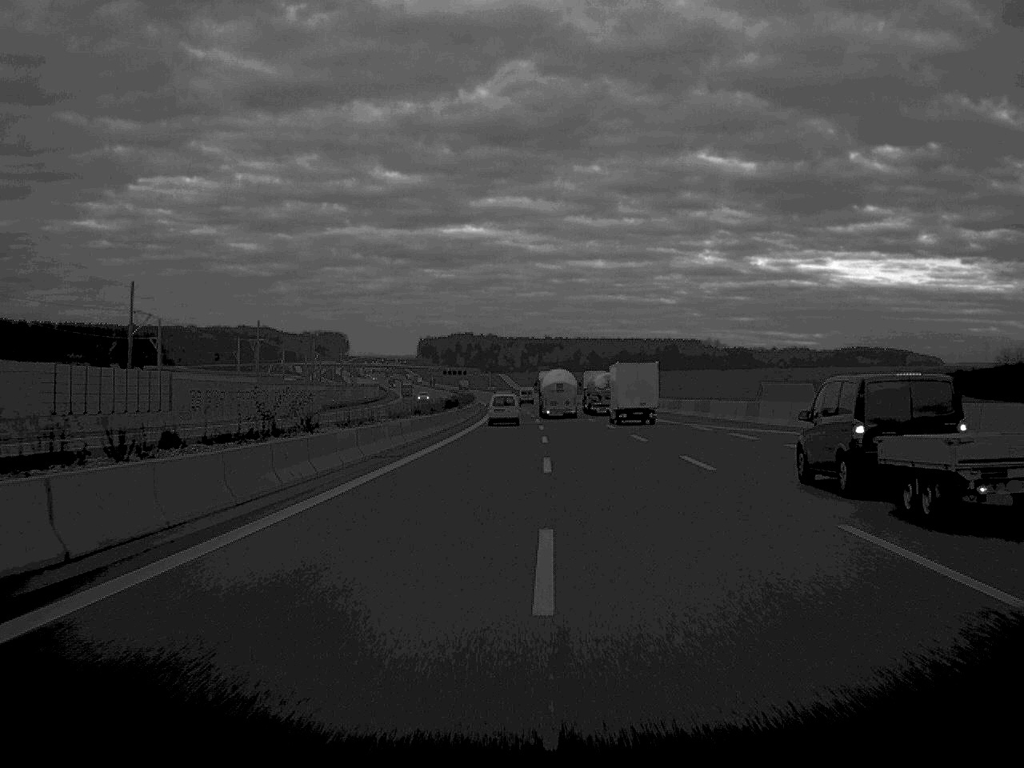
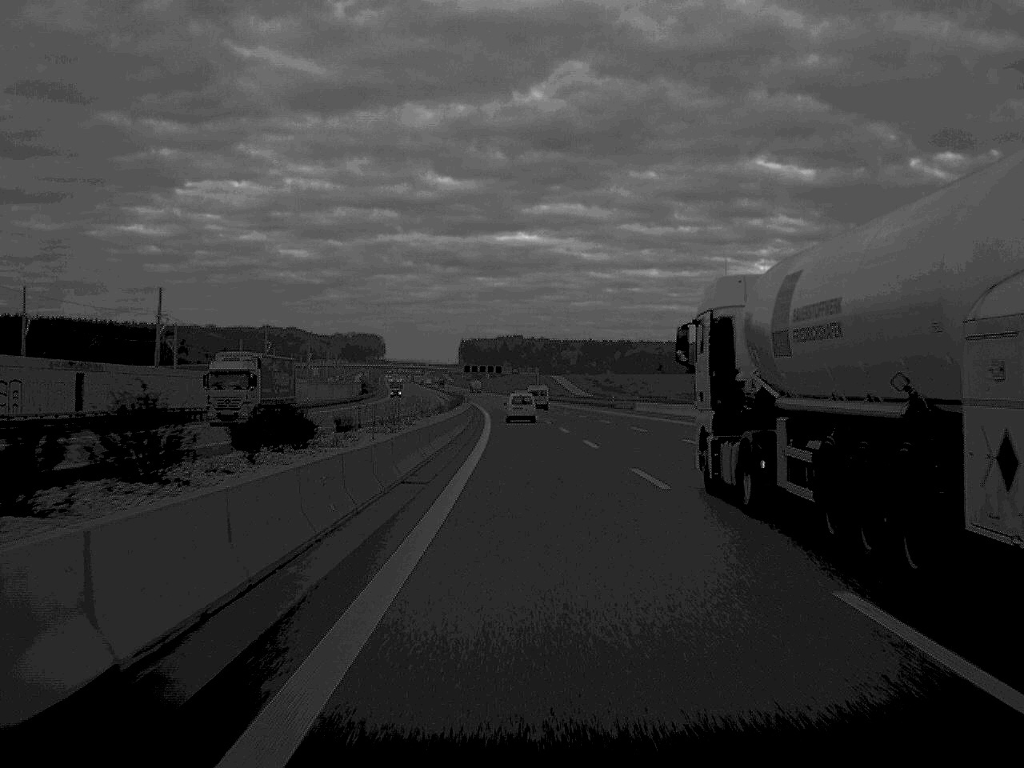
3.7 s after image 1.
(-3.6, +166.1) m; -2°
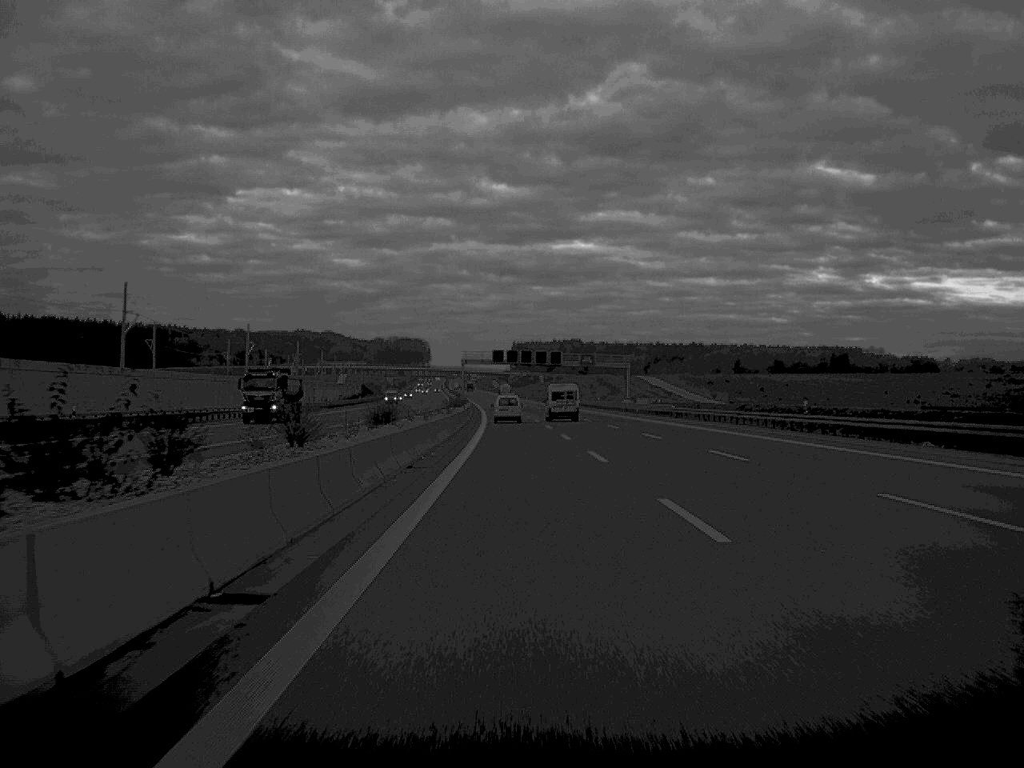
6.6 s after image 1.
(-3.2, +134.2) m; -3°
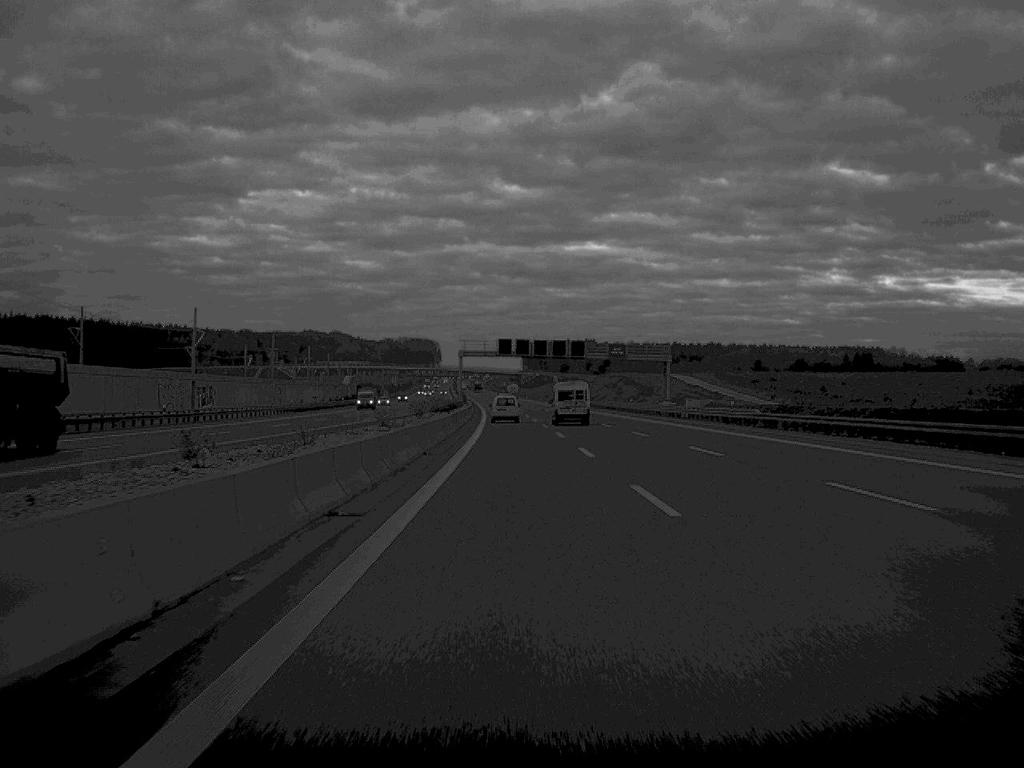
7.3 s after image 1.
(-0.1, +31.7) m; -1°
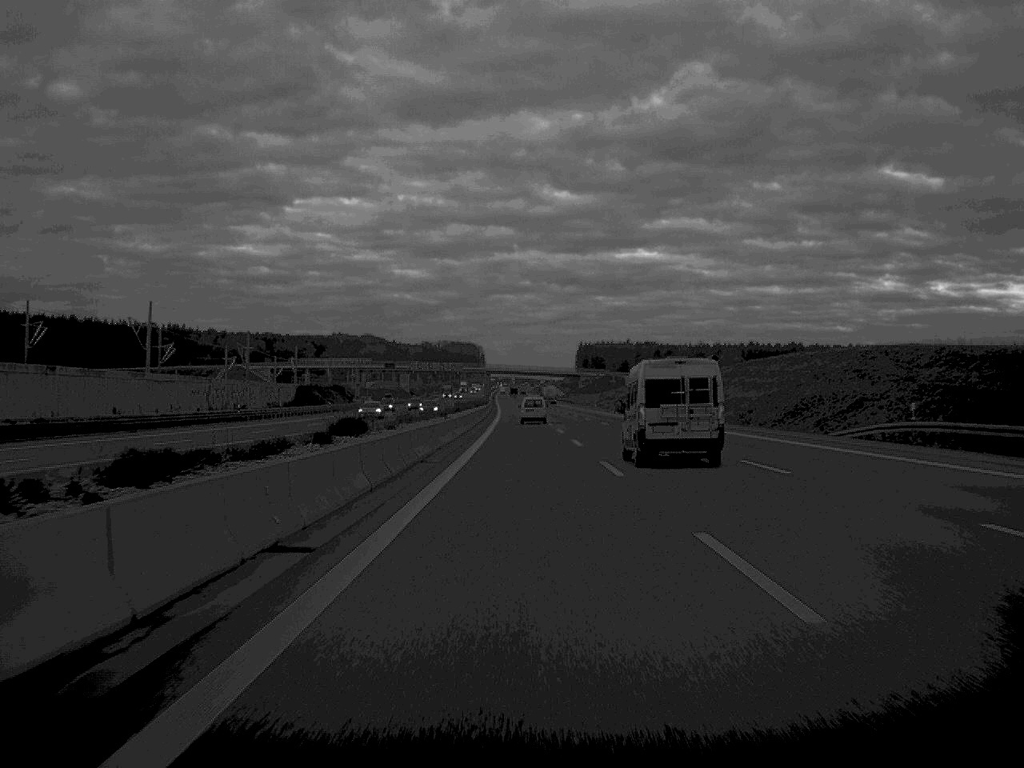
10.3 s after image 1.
(-2.8, +134.3) m; -2°
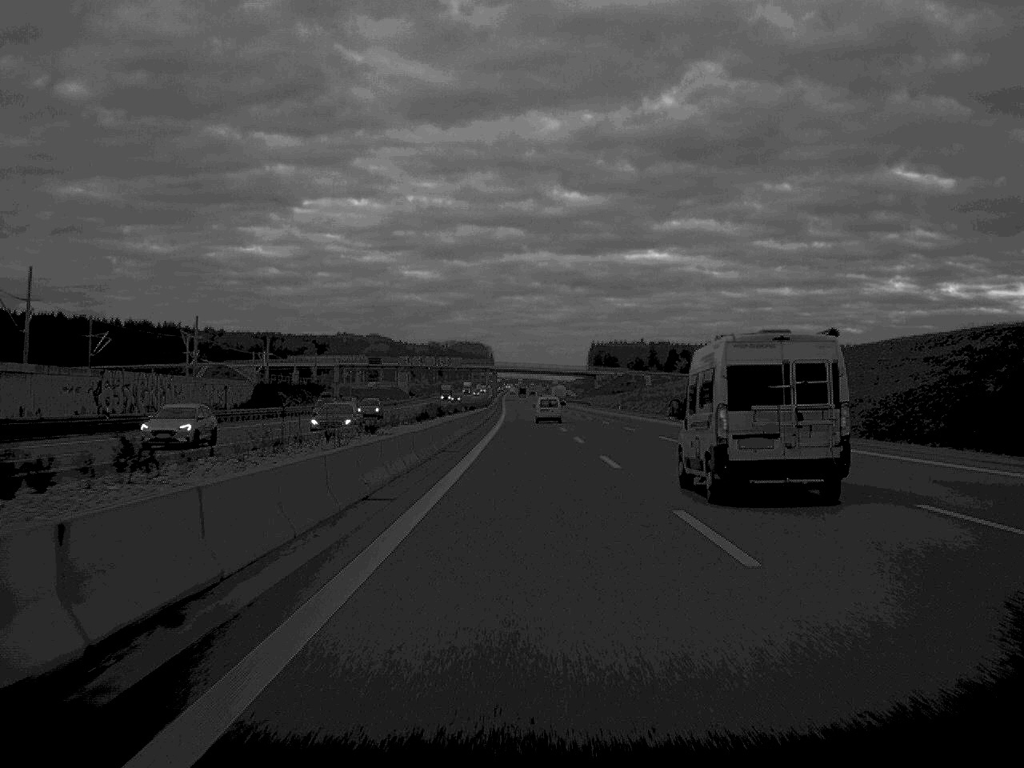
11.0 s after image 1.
(-0.1, +31.7) m; 0°
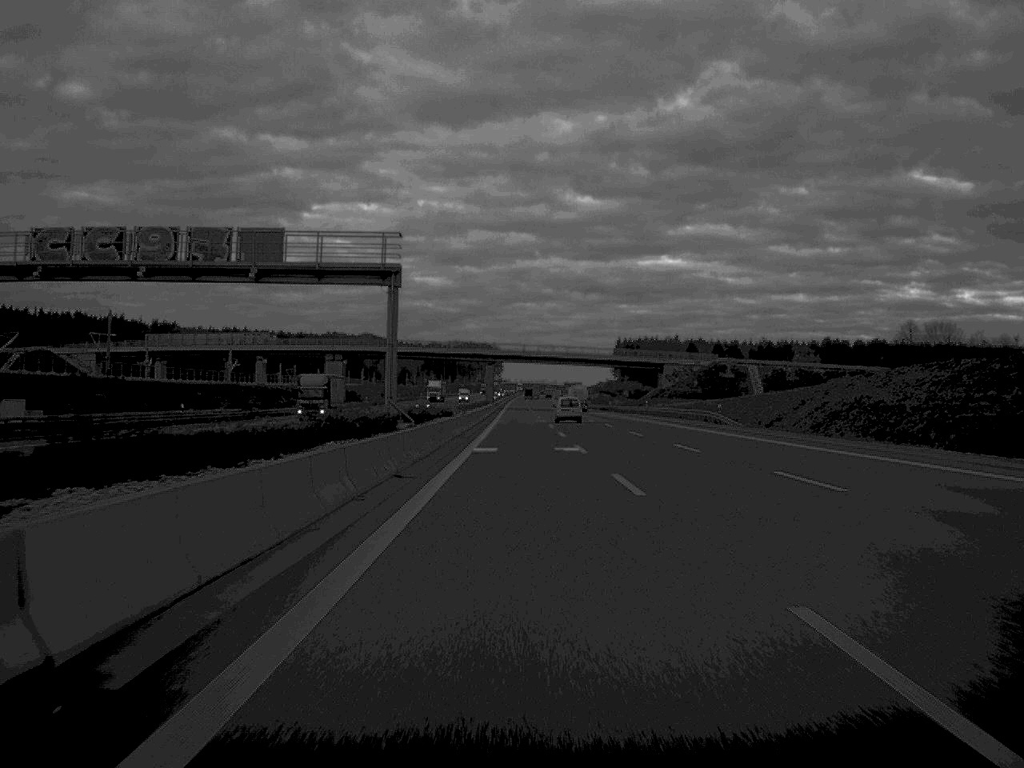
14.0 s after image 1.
(-0.7, +134.5) m; -1°
